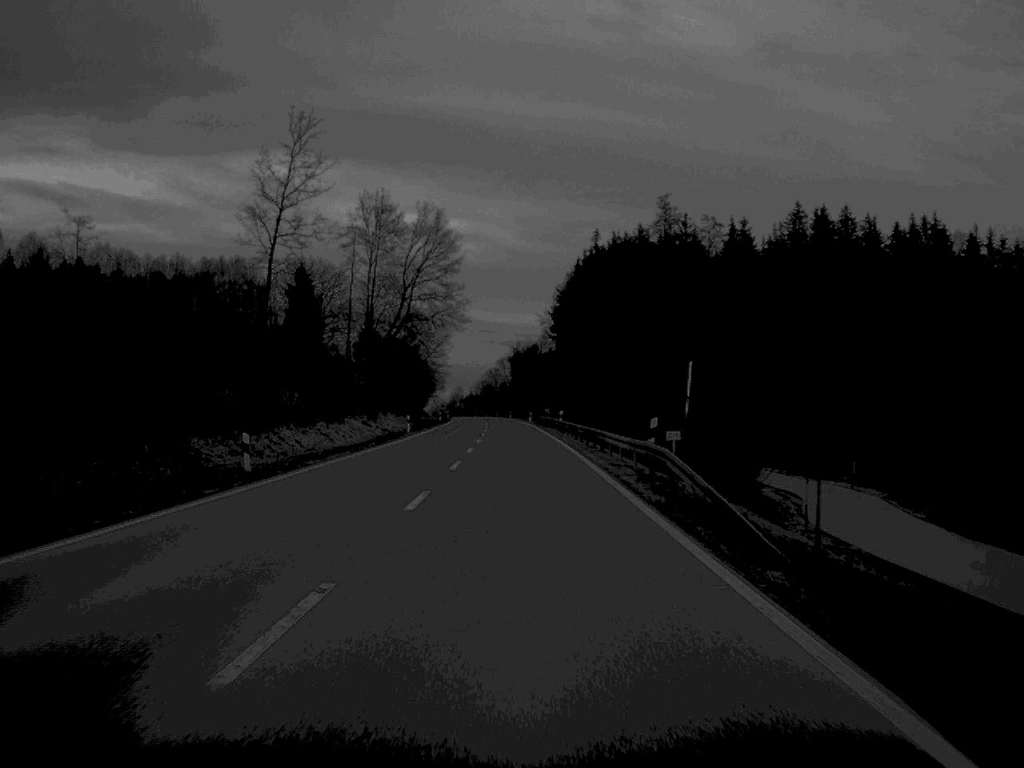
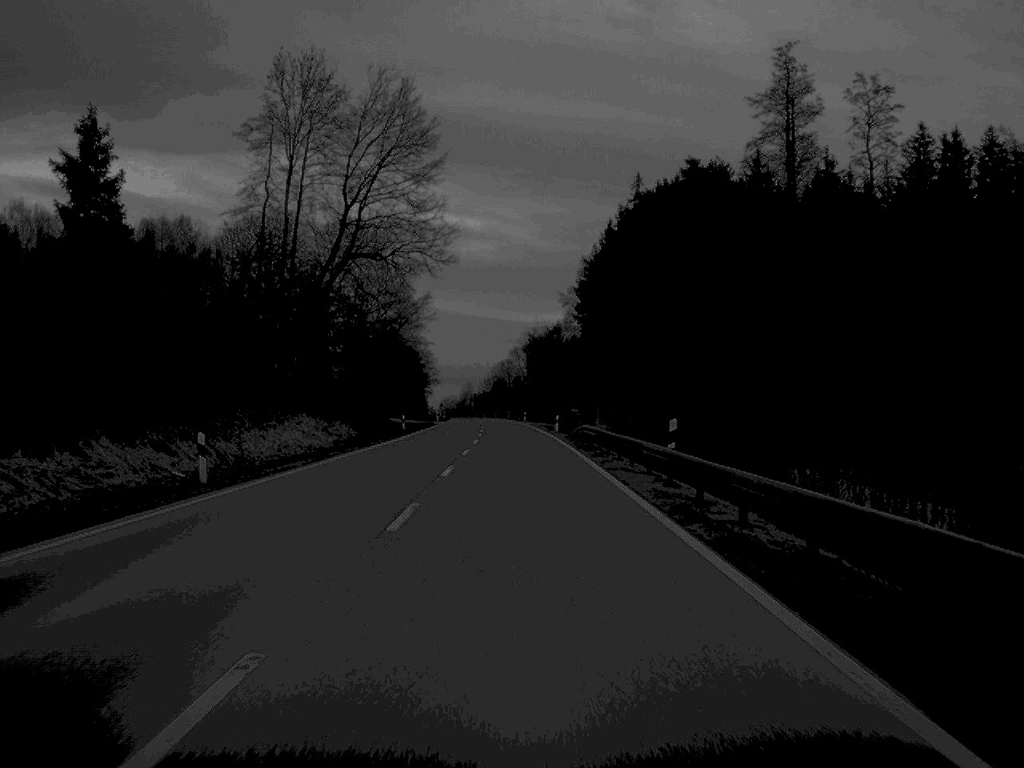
(-0.3, +51.6) m; -1°
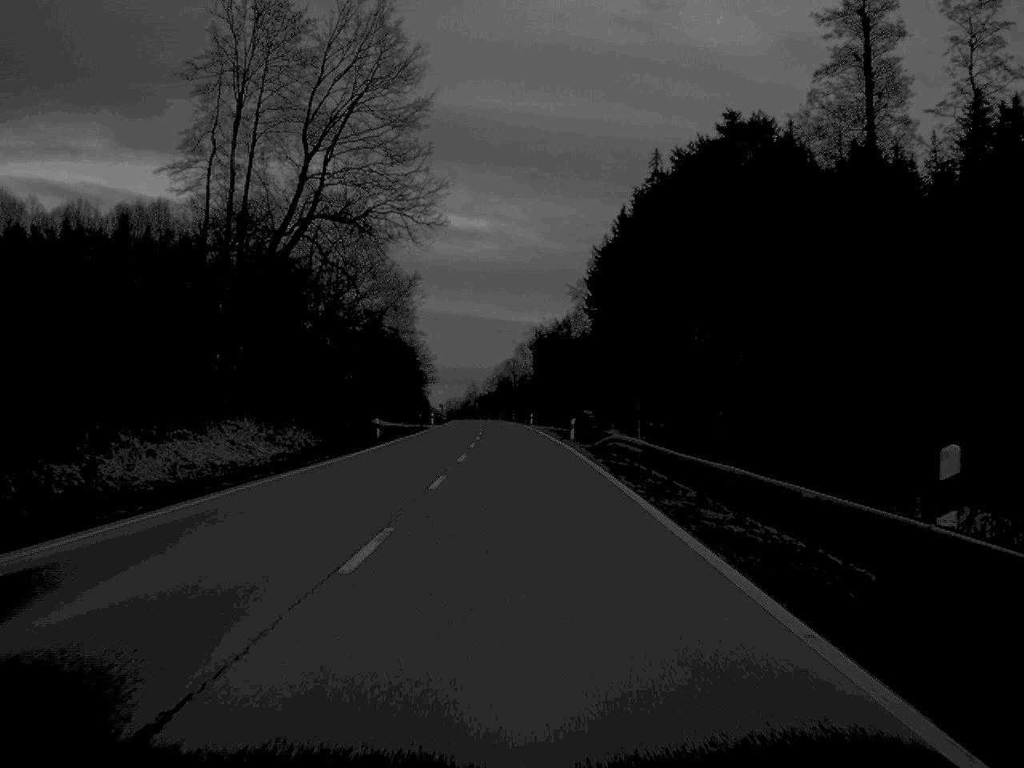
(0.0, +15.9) m; 0°
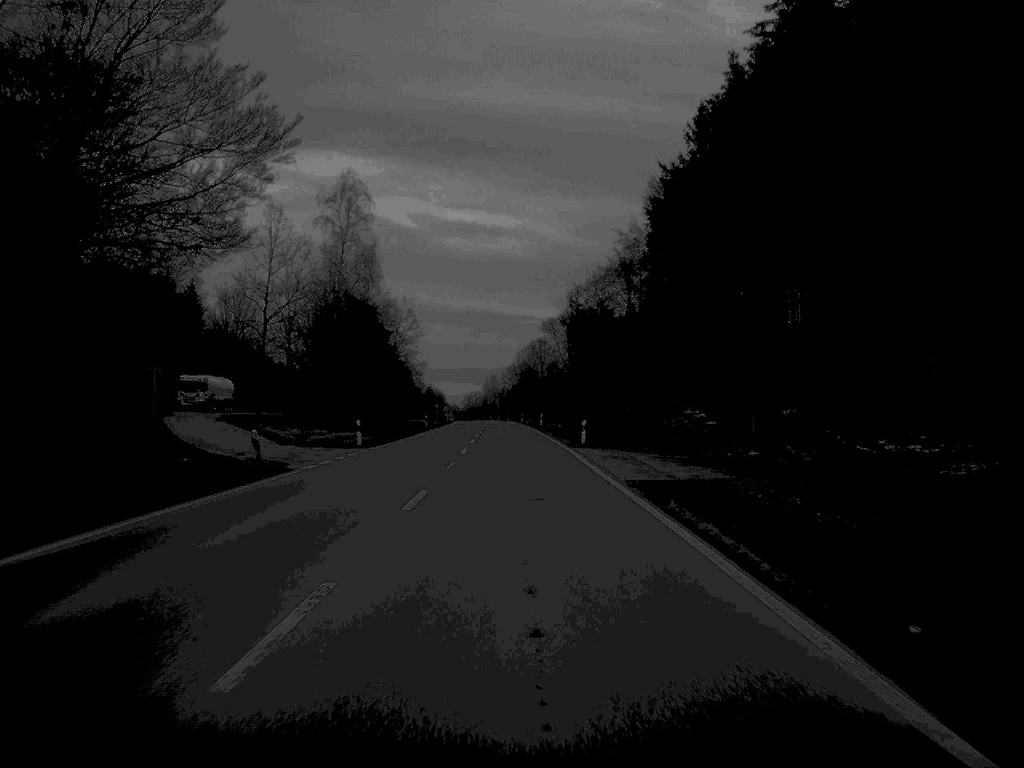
(-0.6, +64.7) m; -1°
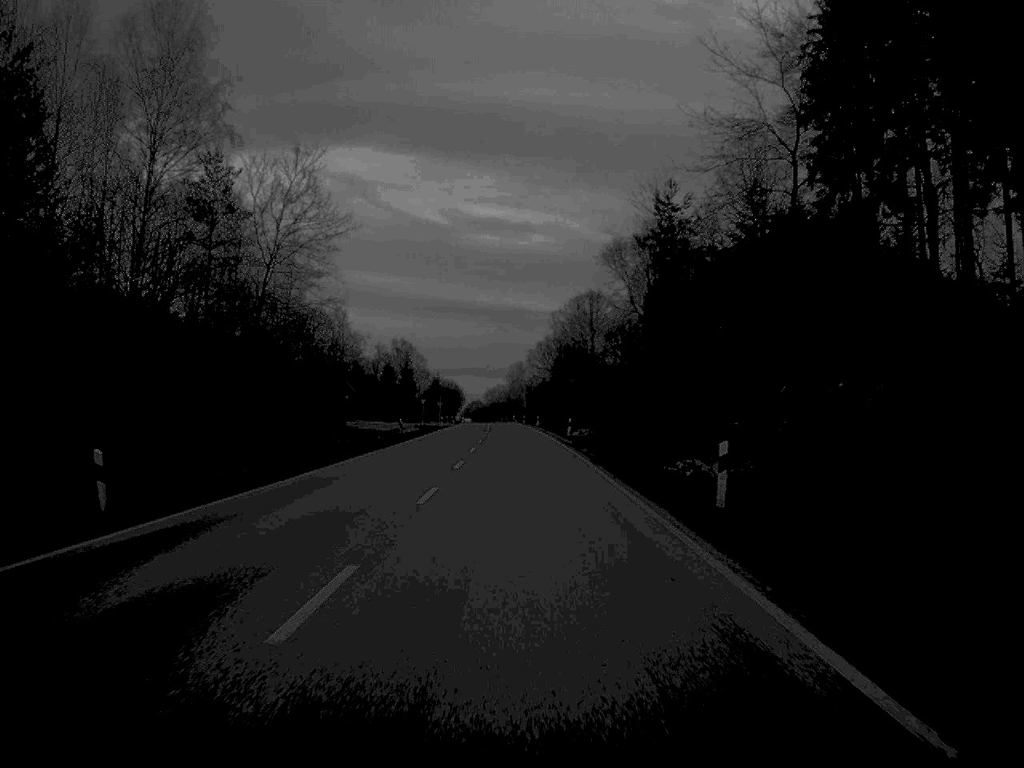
(-1.0, +82.3) m; -1°
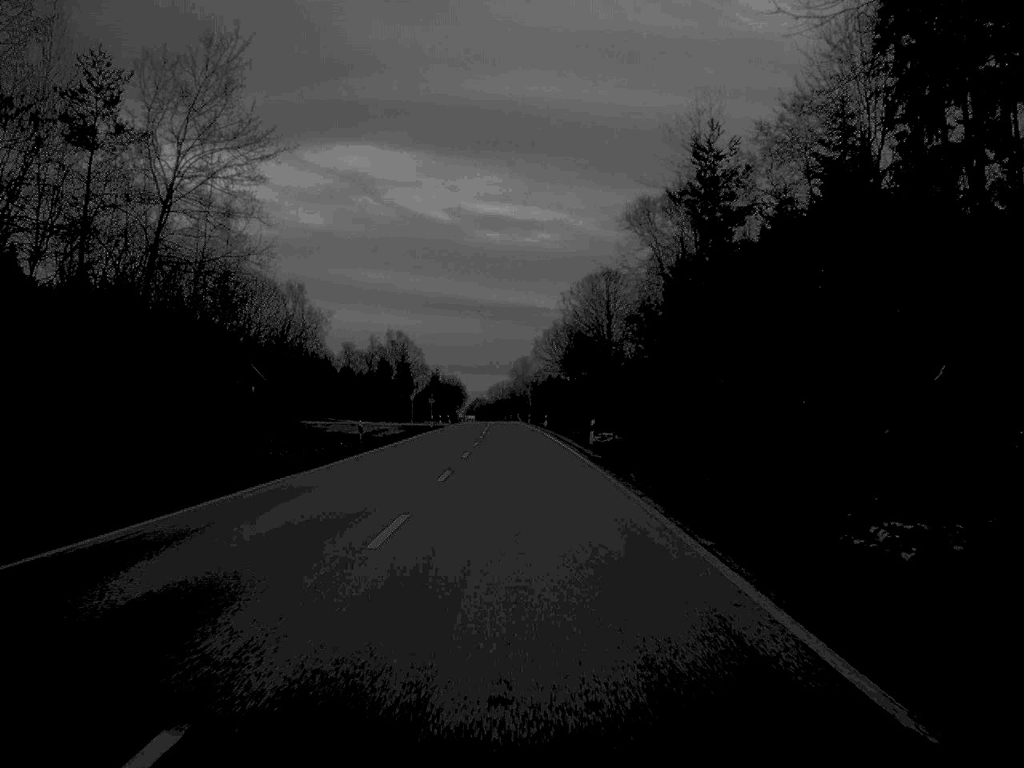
(0.0, +18.7) m; 0°
